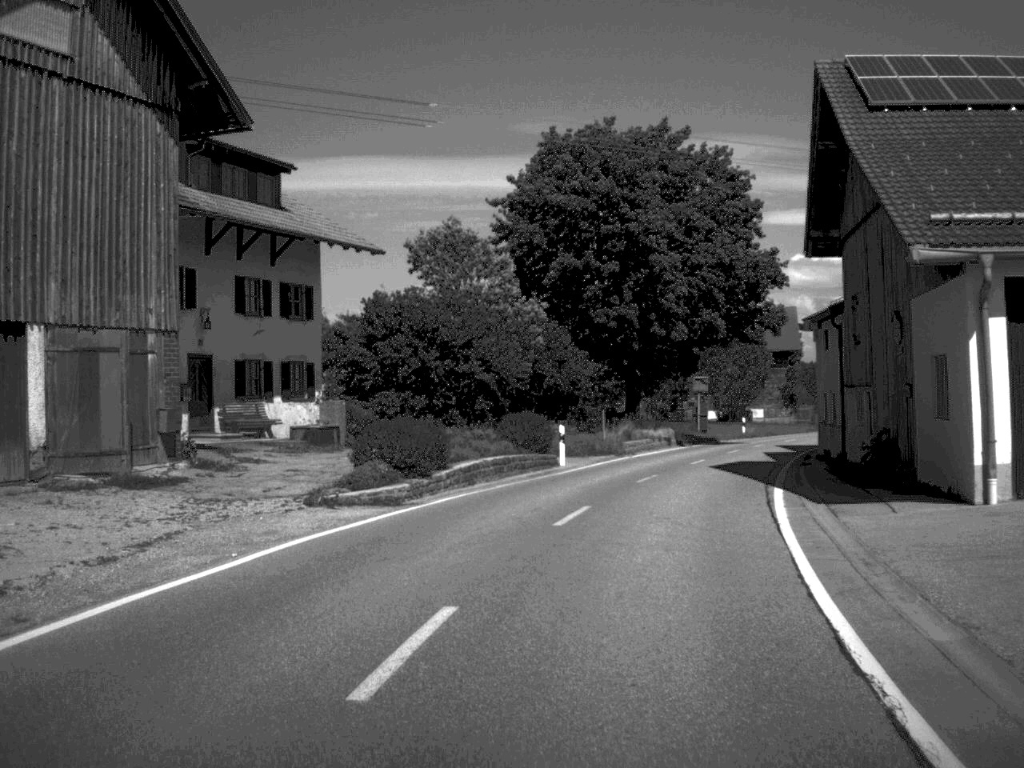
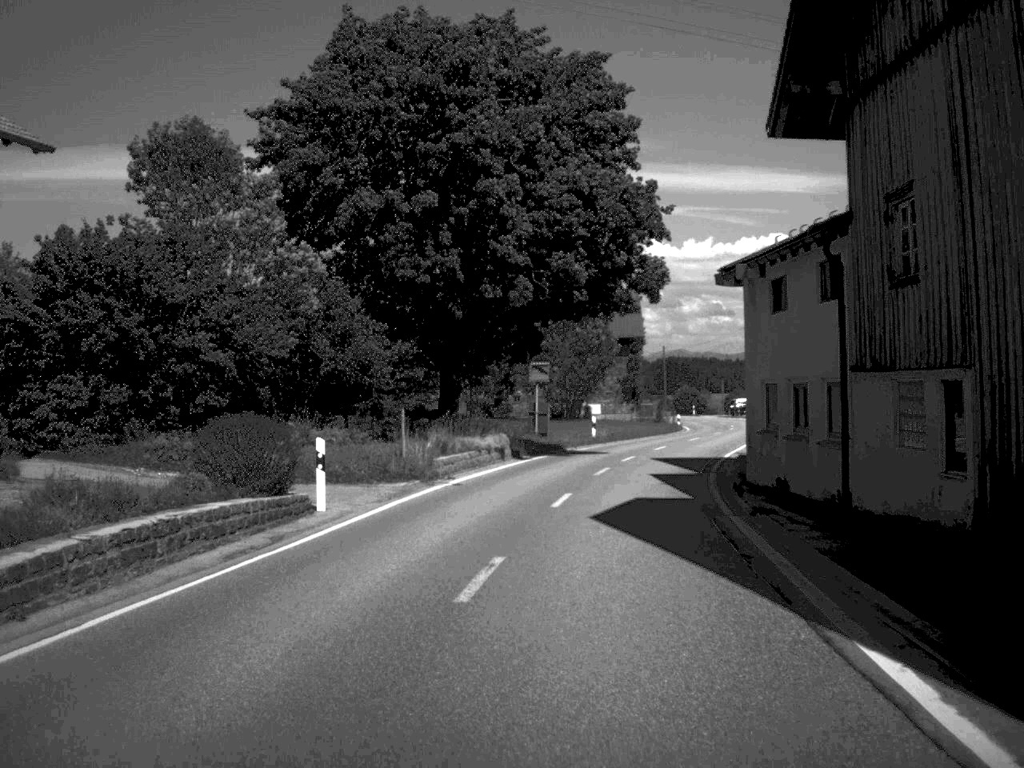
(+1.1, +14.9) m; +8°
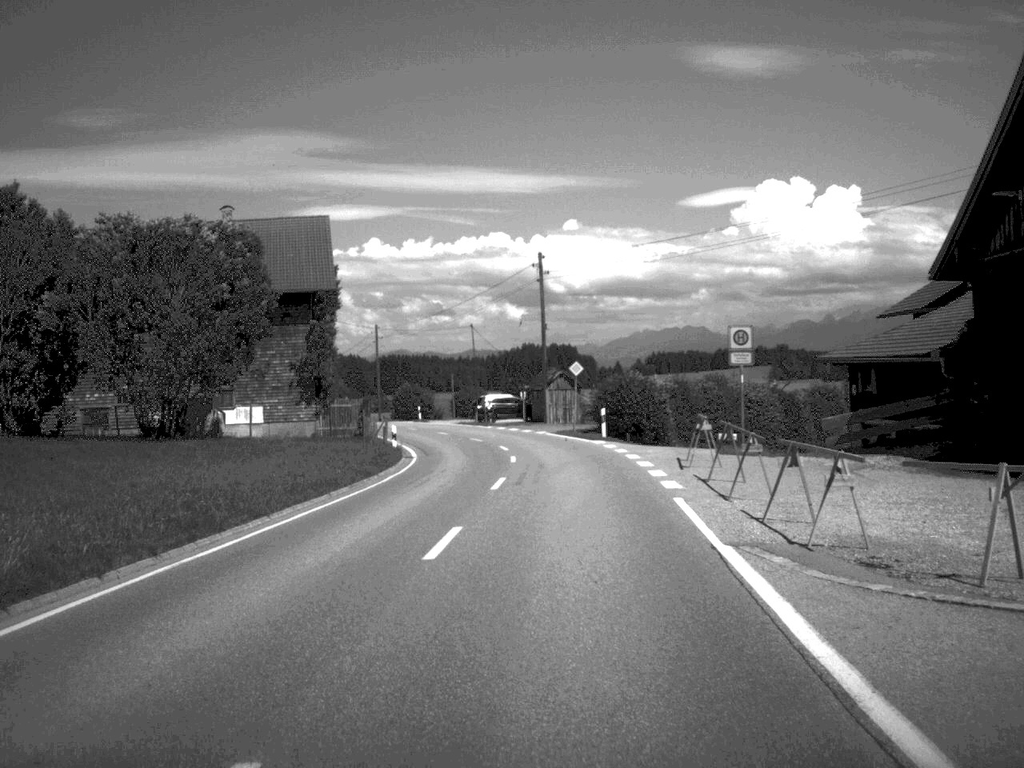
(+4.5, +40.1) m; +12°
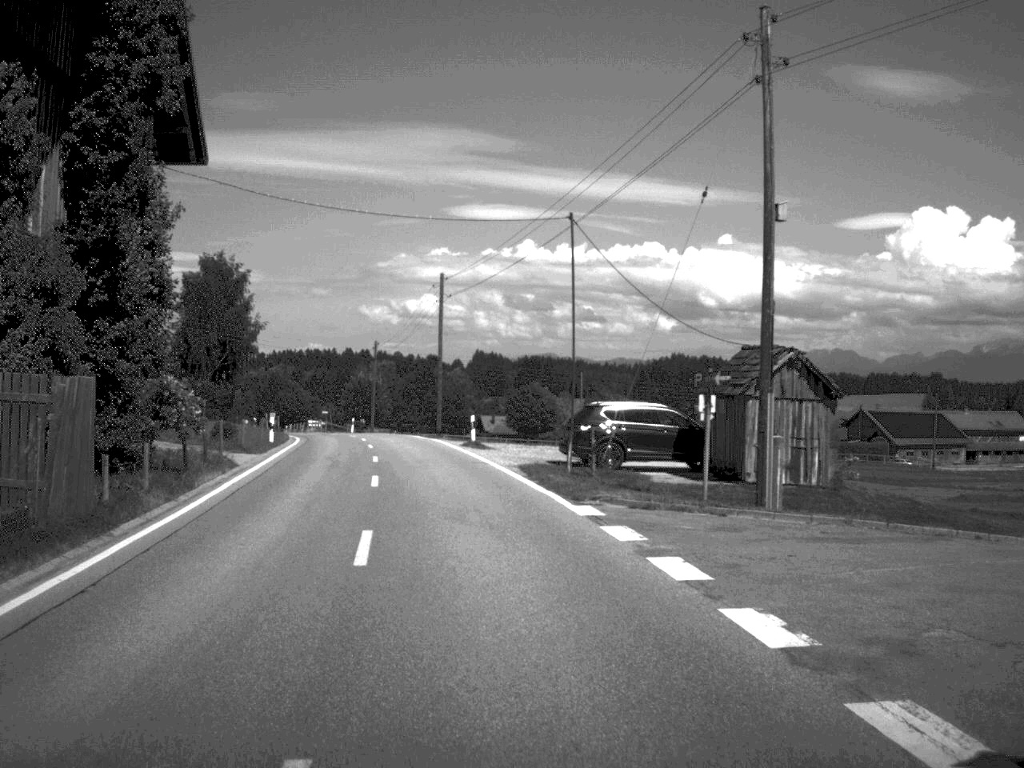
(-0.6, +43.2) m; -7°
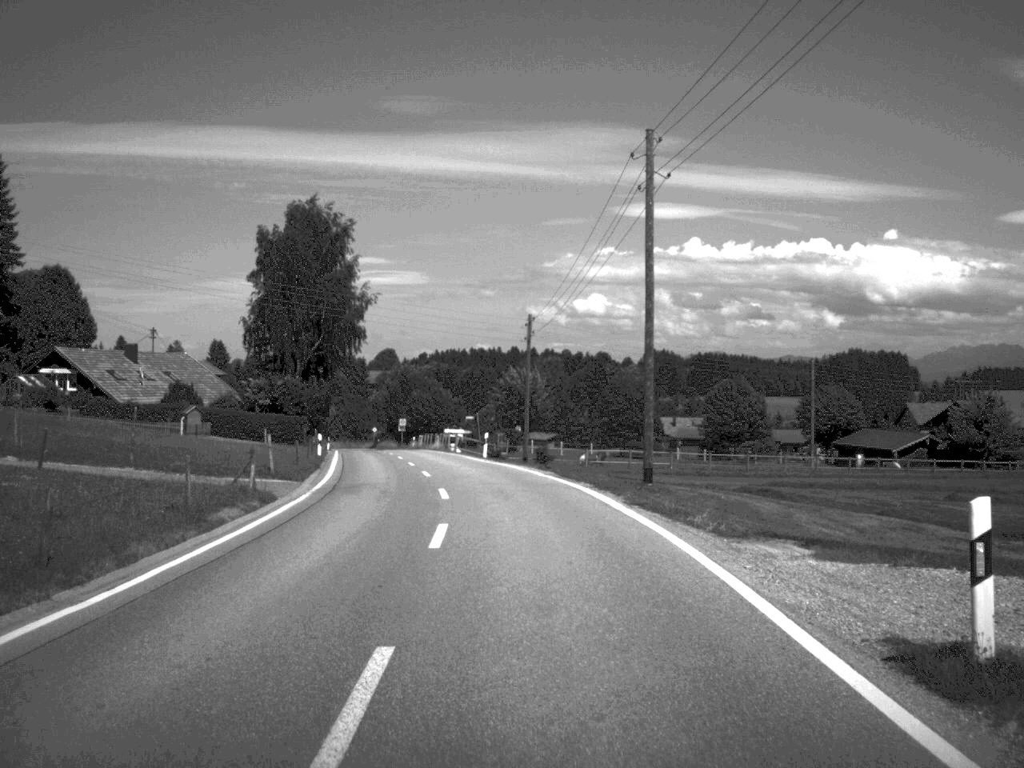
(-3.0, +34.9) m; -8°
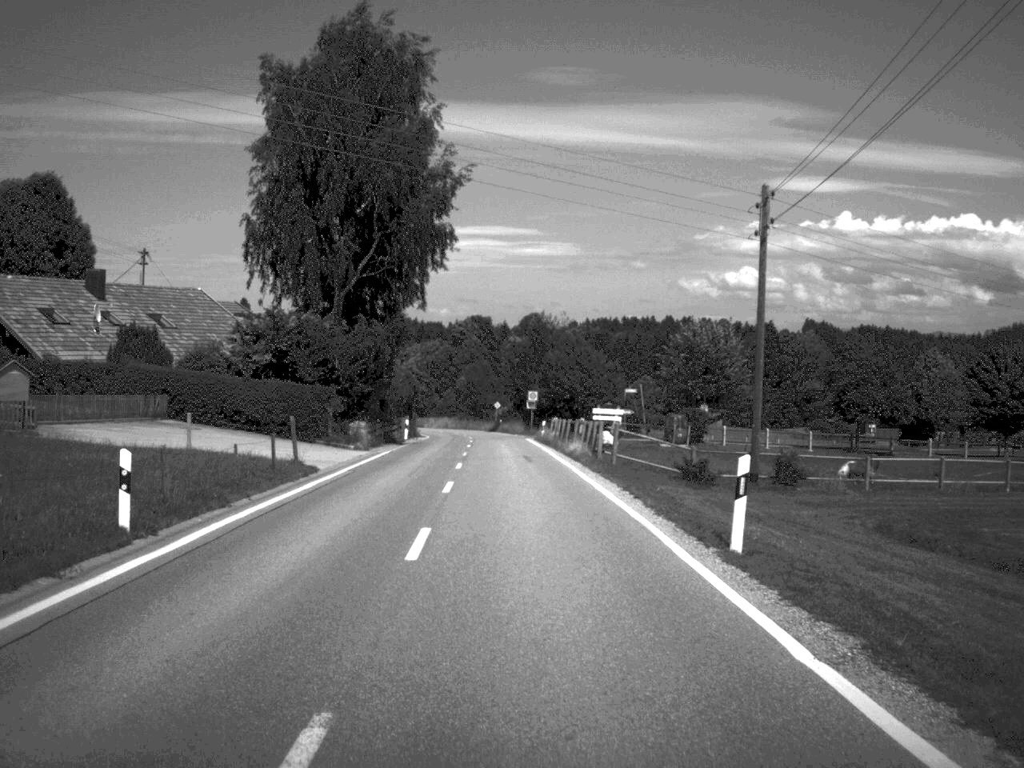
(-2.2, +37.3) m; -7°
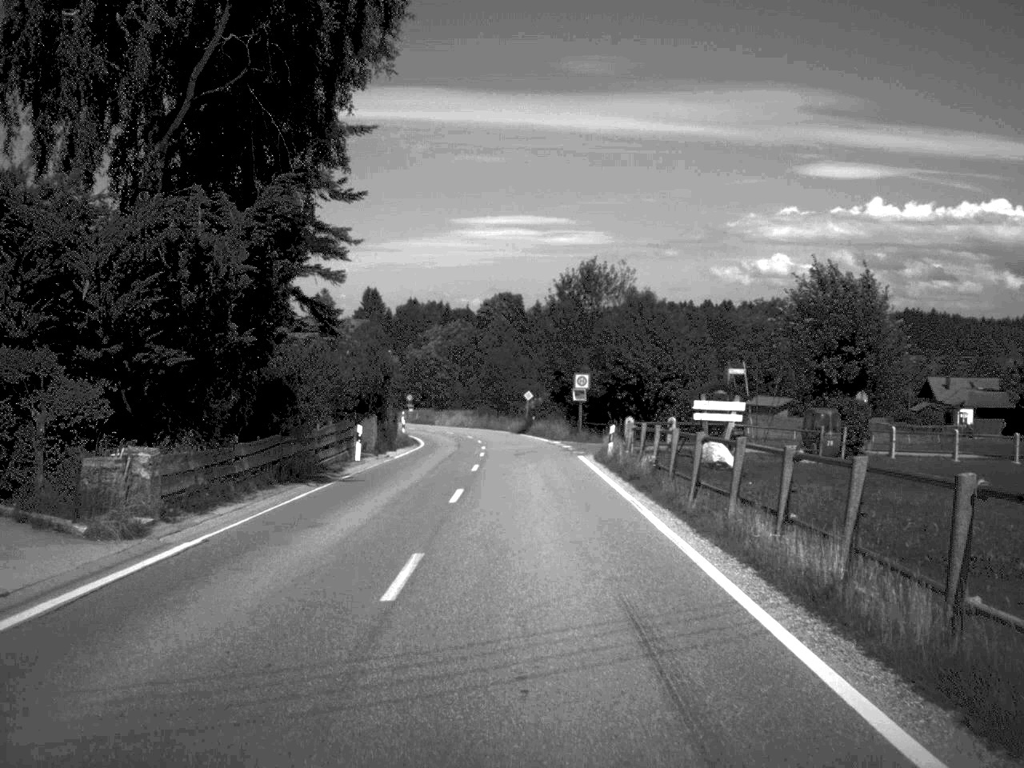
(-0.5, +28.5) m; -2°
